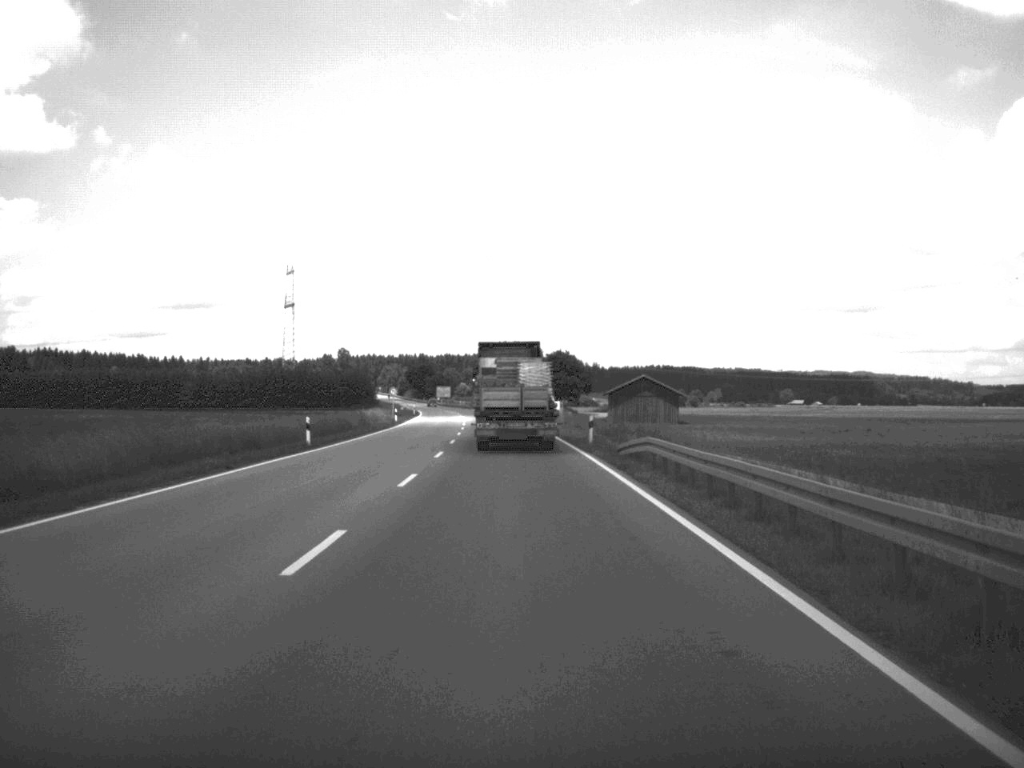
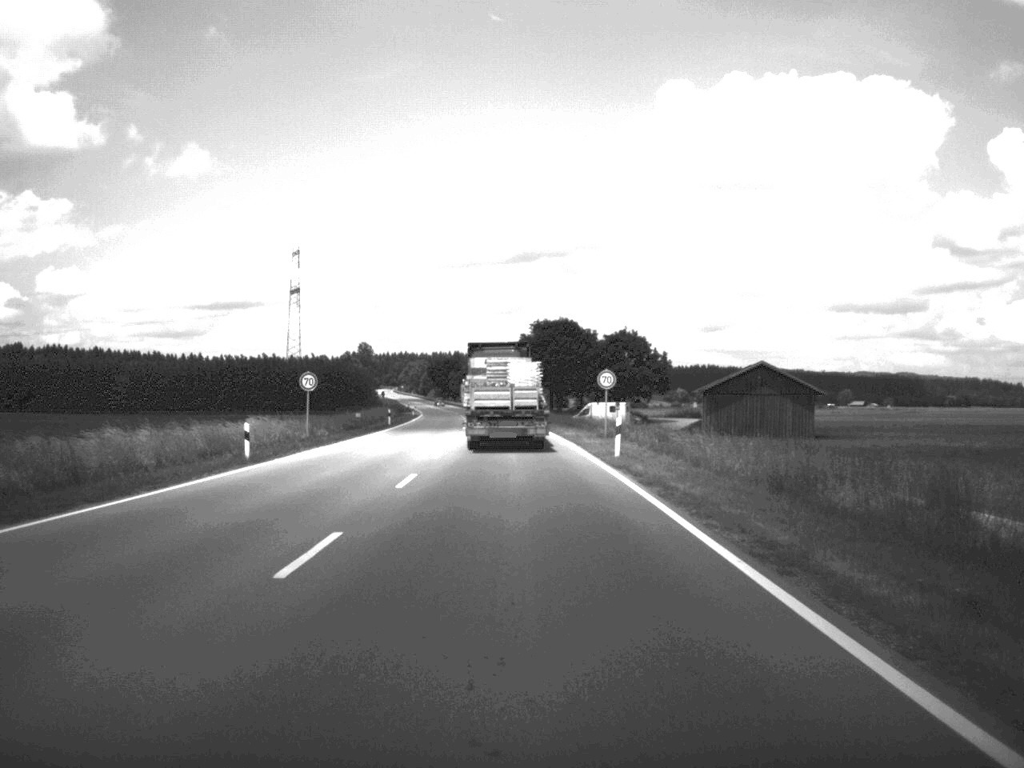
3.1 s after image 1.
(-1.1, +59.3) m; -2°
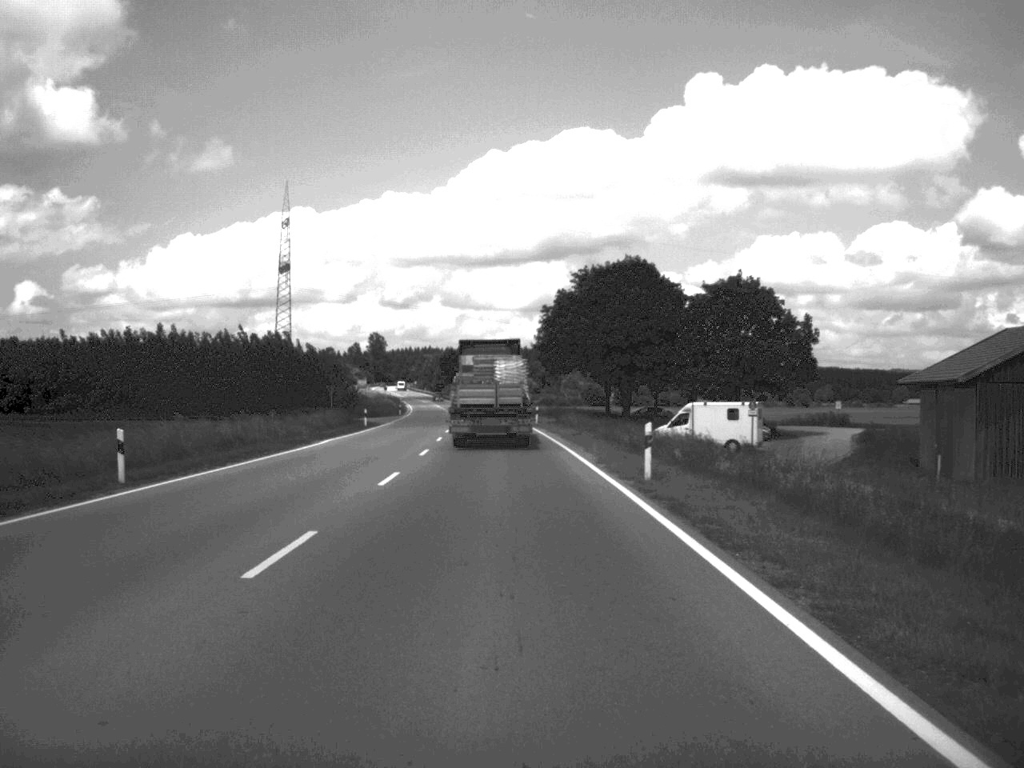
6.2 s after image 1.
(-0.8, +59.4) m; -2°
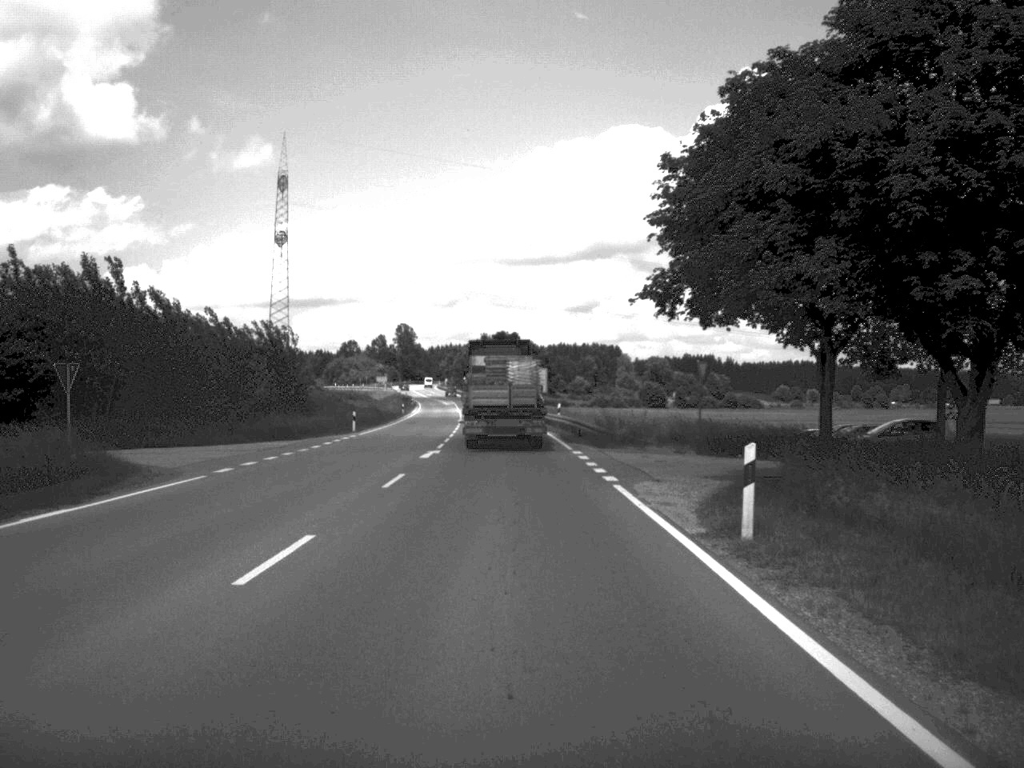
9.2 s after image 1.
(-1.3, +59.4) m; -2°
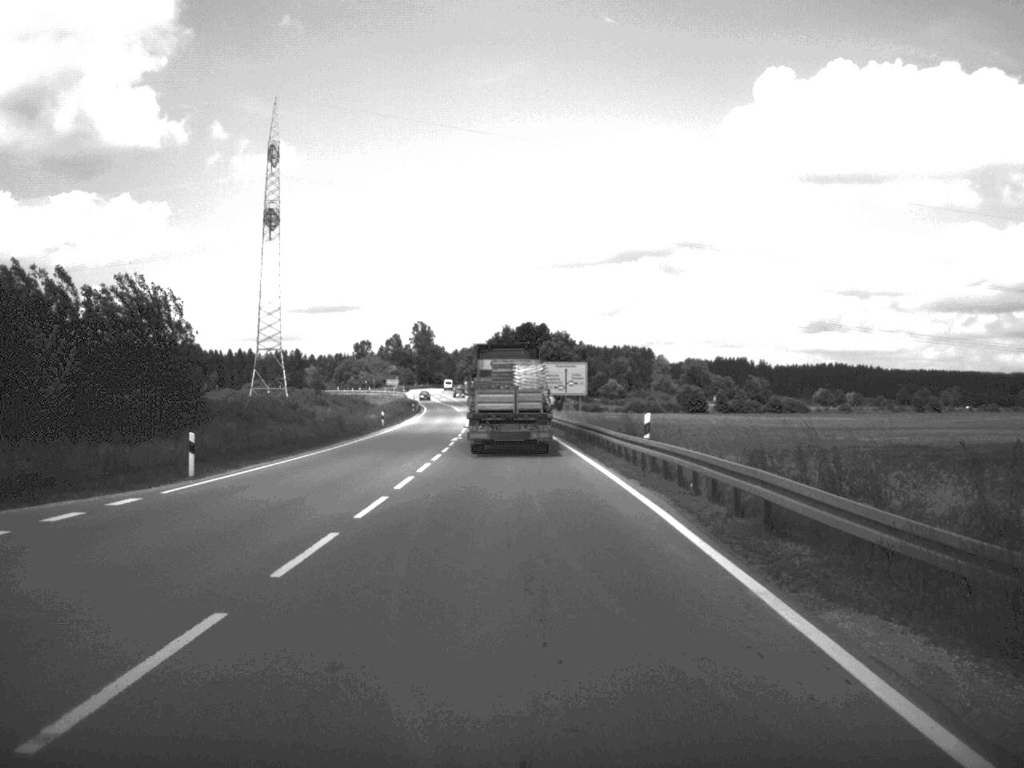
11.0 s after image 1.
(-0.4, +34.8) m; -1°
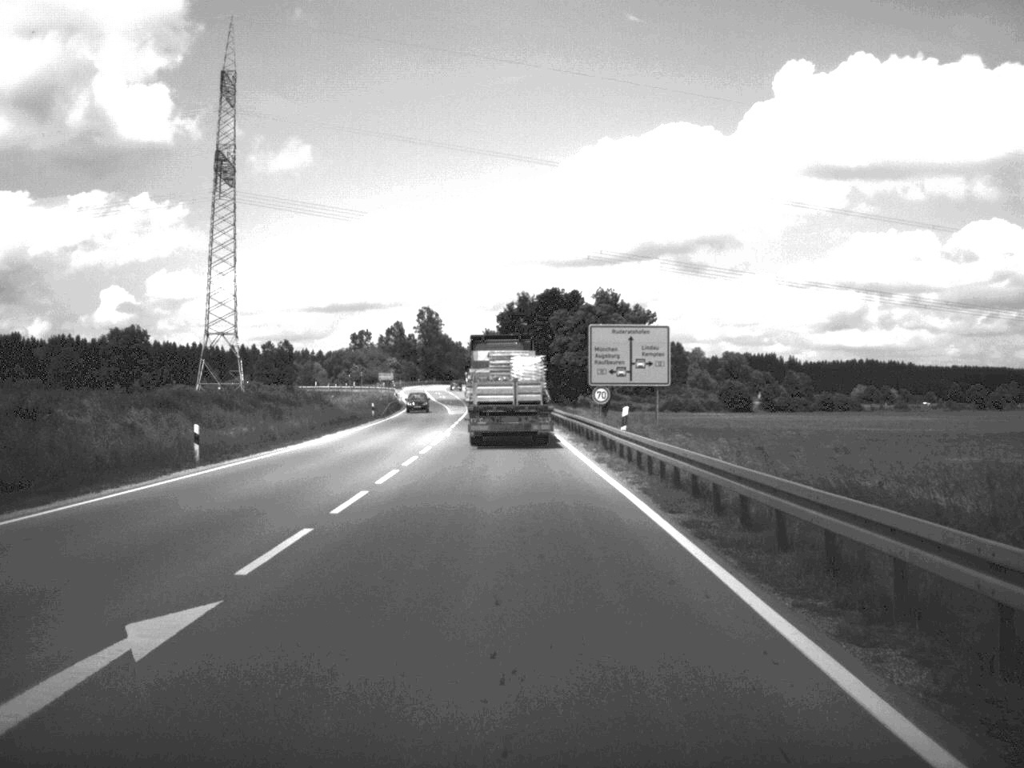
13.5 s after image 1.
(-0.4, +47.5) m; -1°
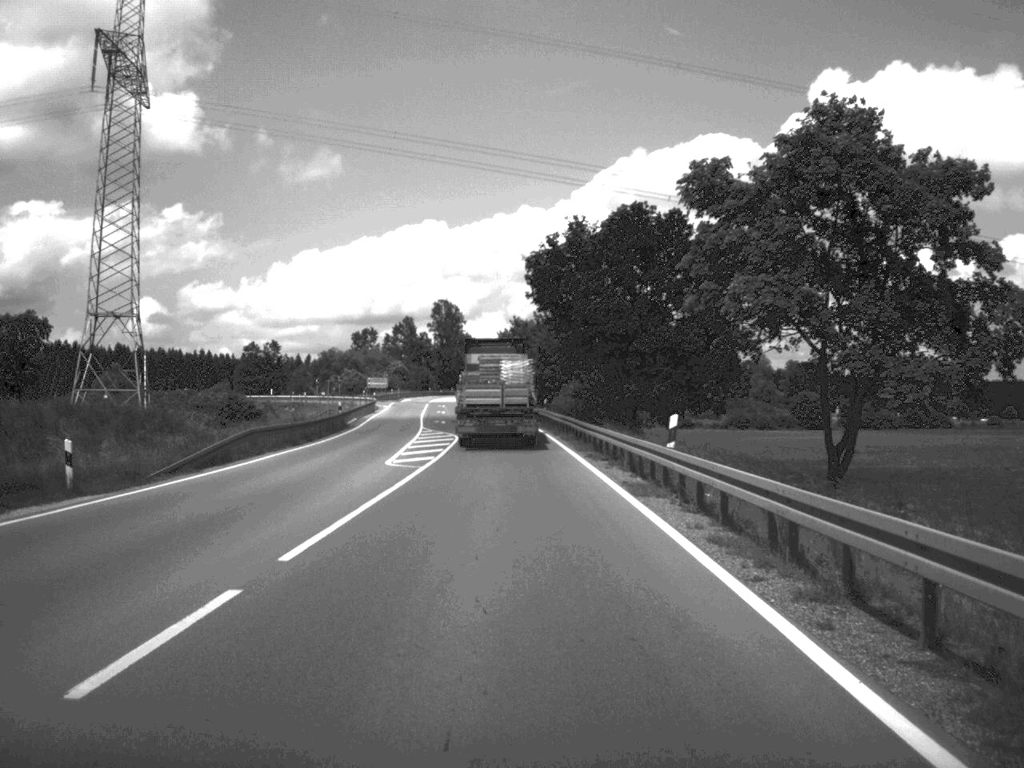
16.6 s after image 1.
(-1.1, +58.0) m; -2°
